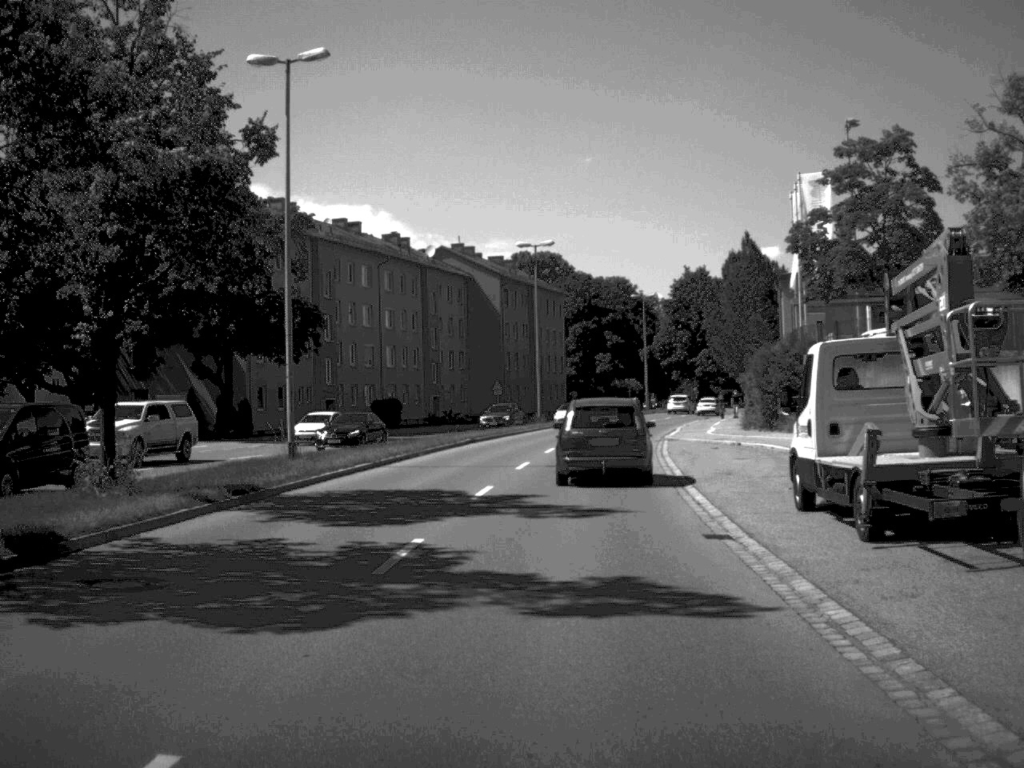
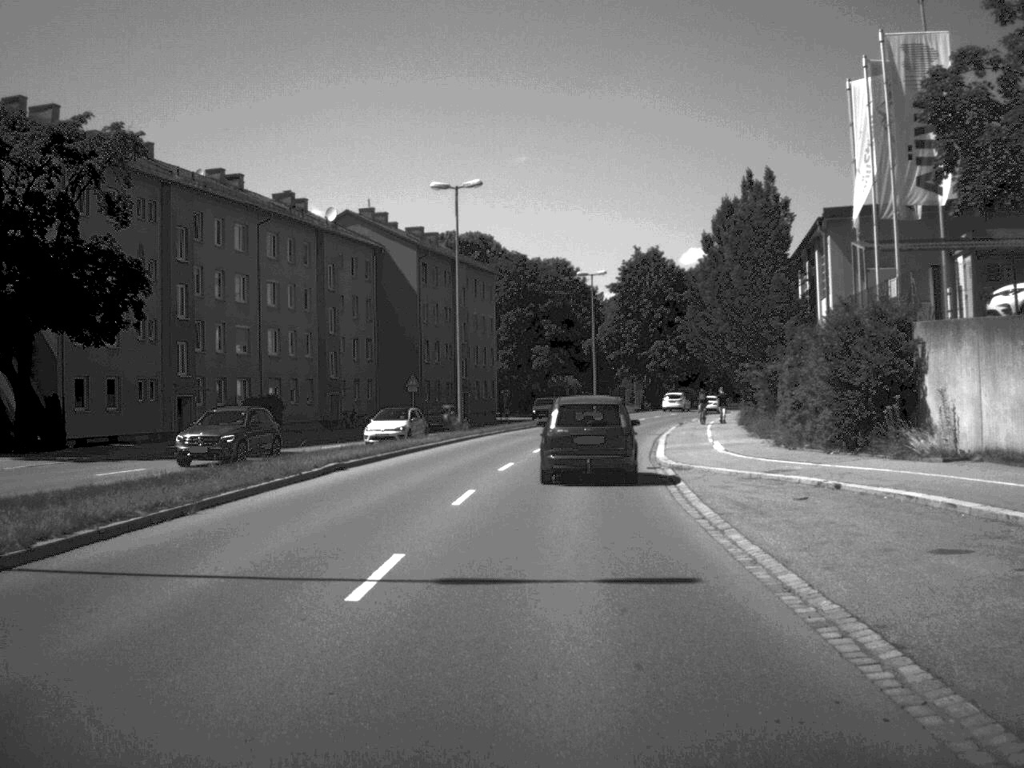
(+0.5, +19.2) m; +3°
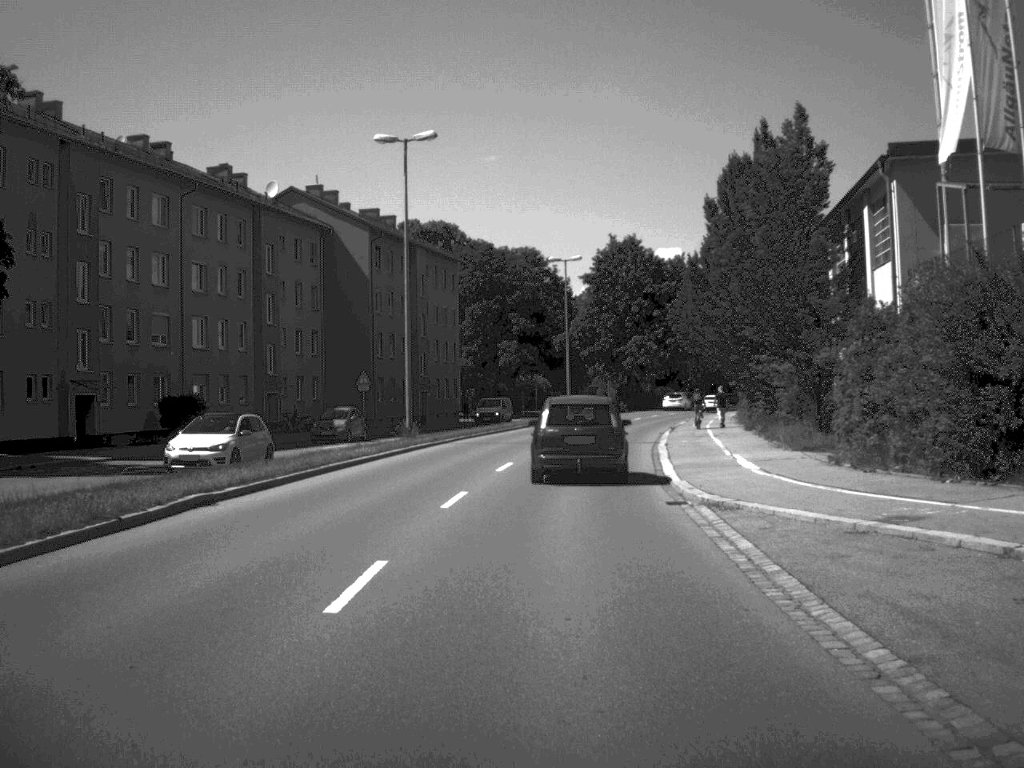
(+0.1, +9.4) m; +1°
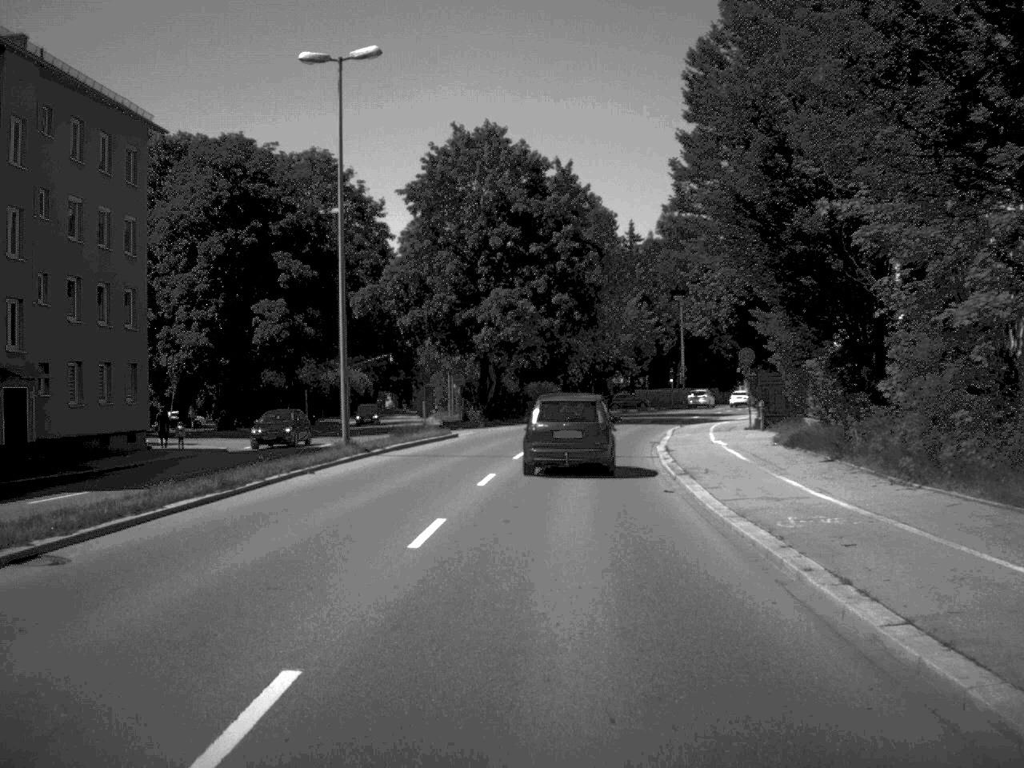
(+3.0, +48.9) m; +7°
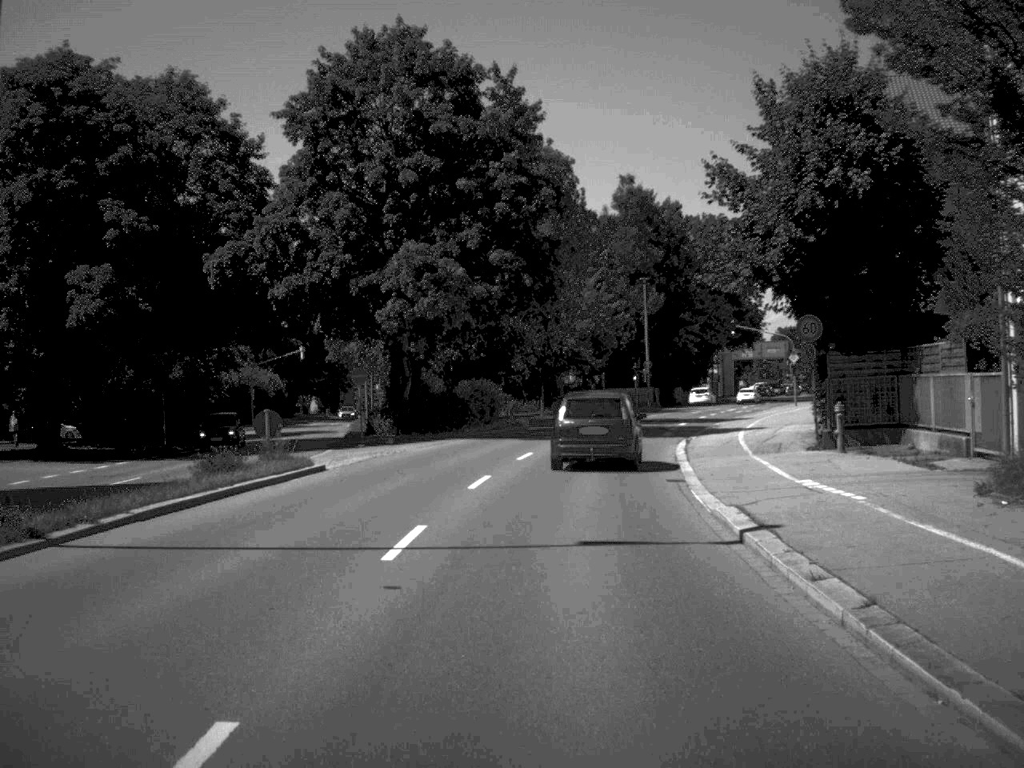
(+0.4, +18.8) m; +3°
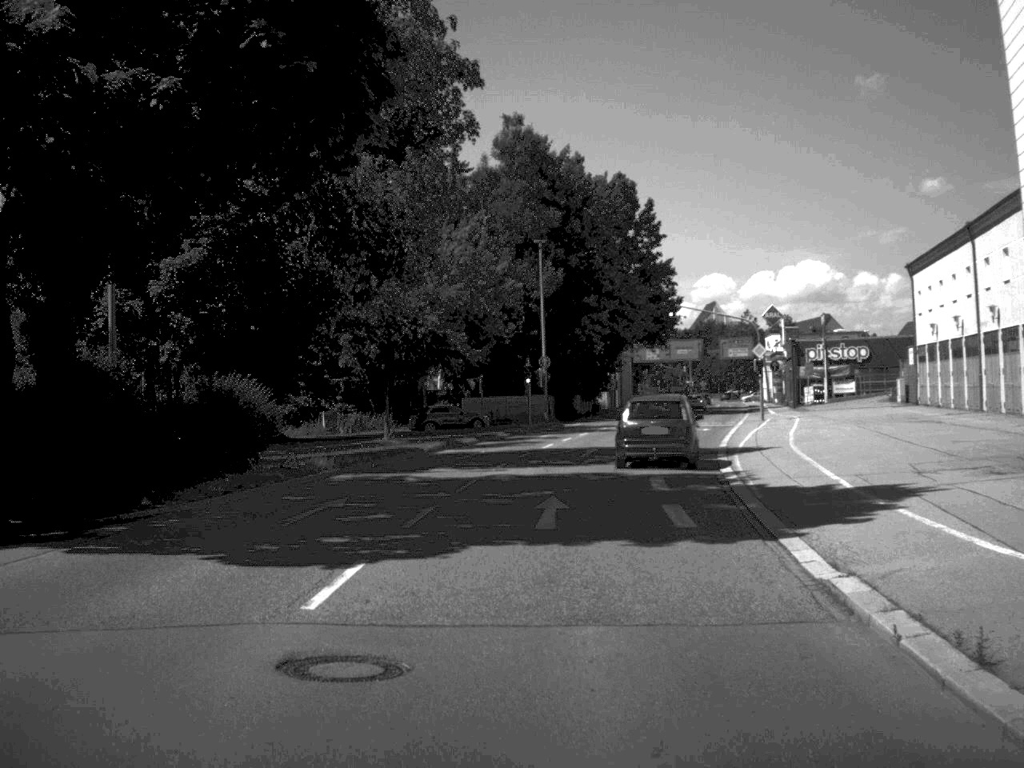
(+1.3, +29.1) m; +6°
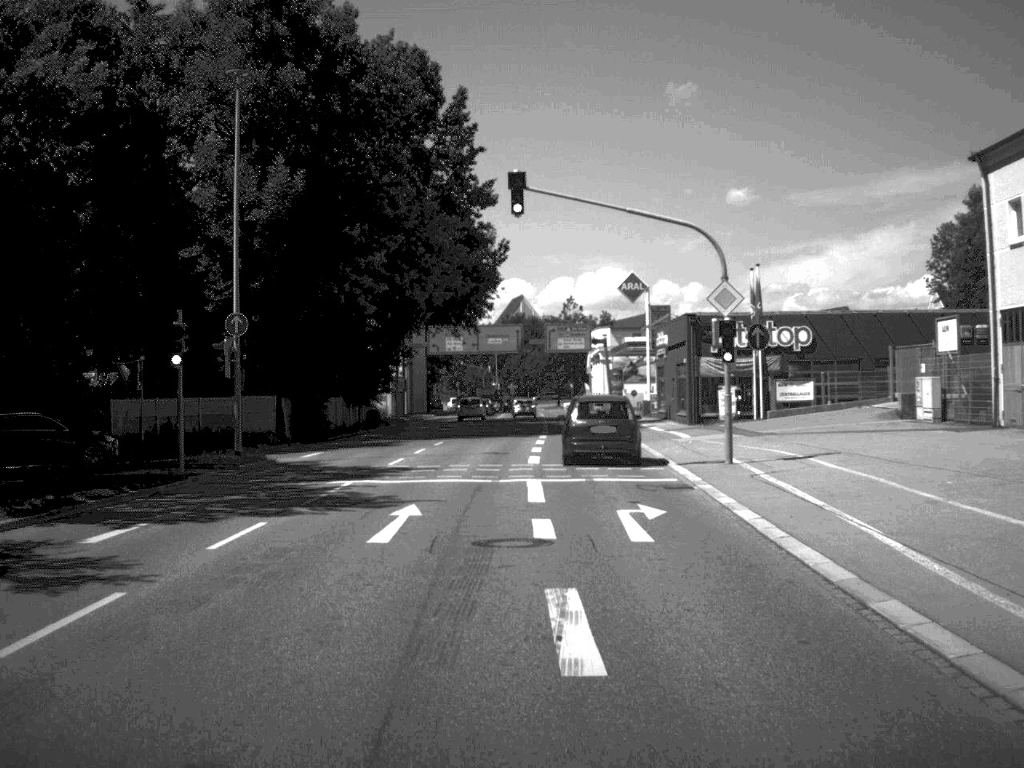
(+3.0, +37.1) m; +9°
